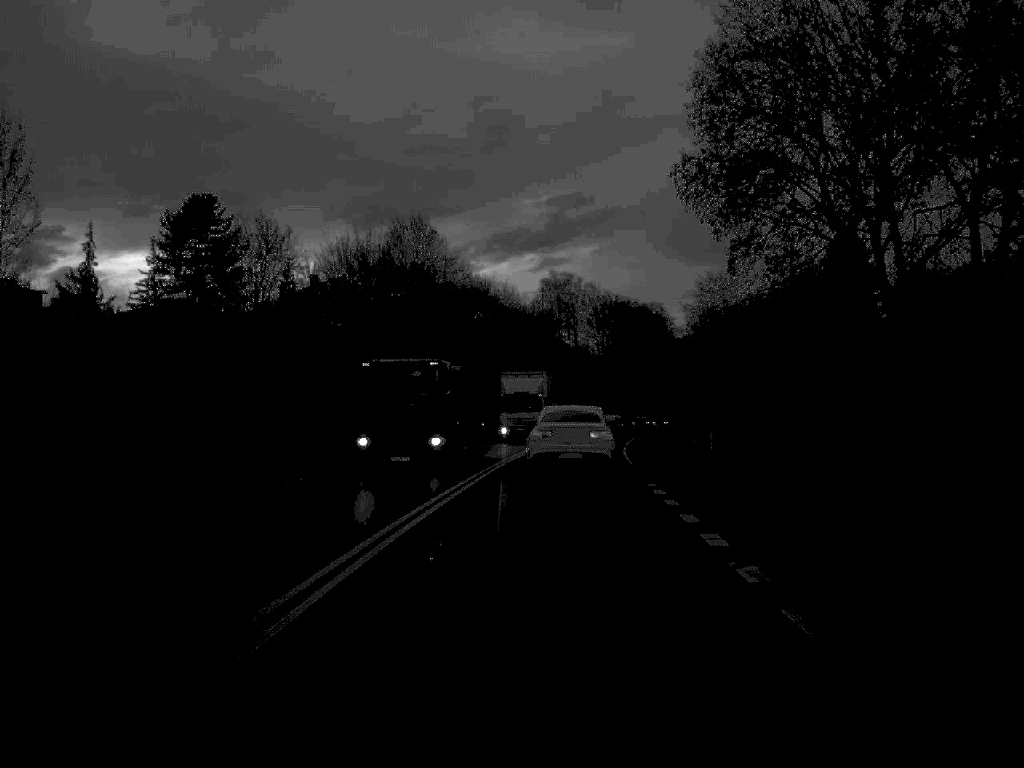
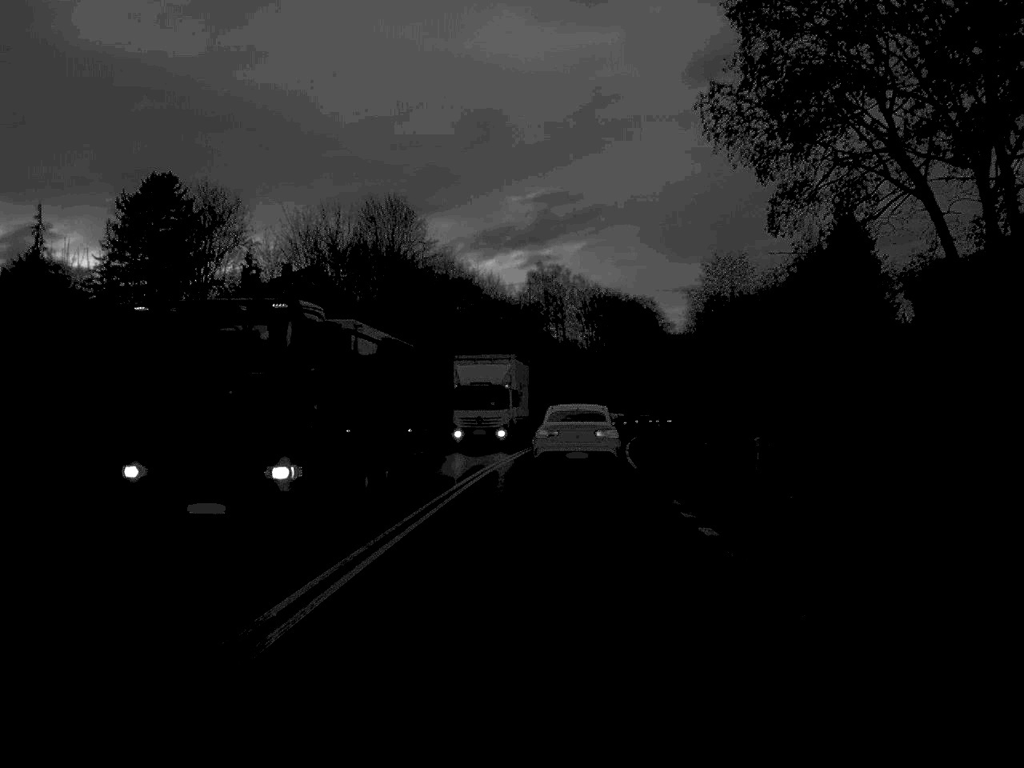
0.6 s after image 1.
(0.0, +8.3) m; +1°
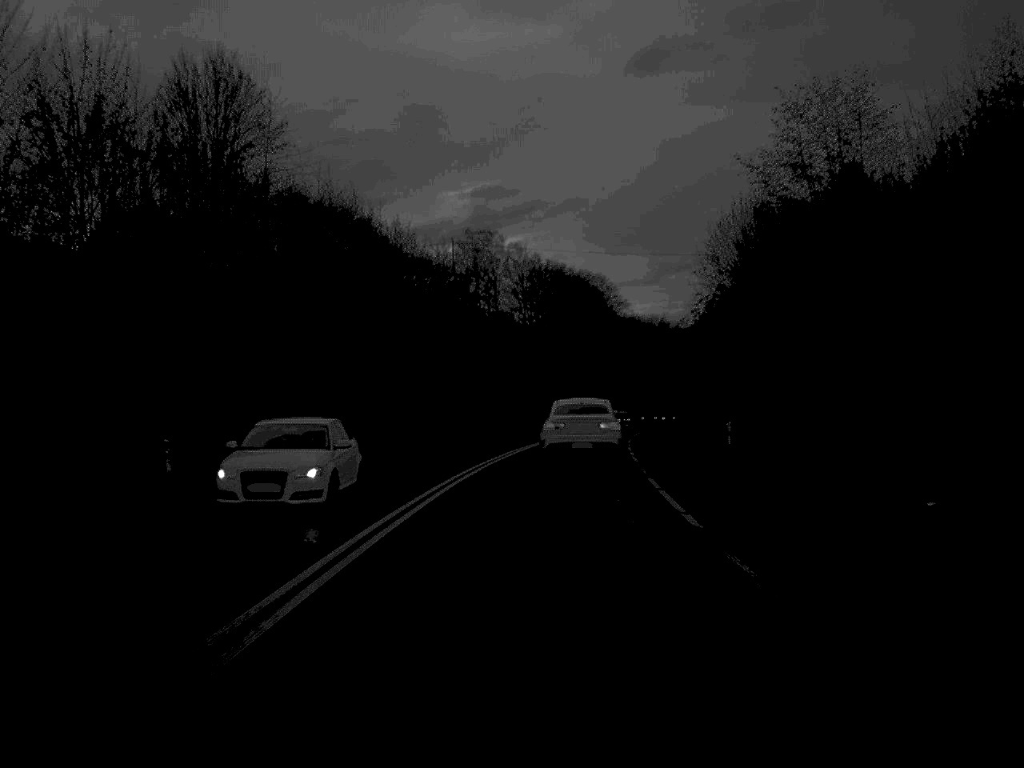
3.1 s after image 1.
(+1.0, +35.7) m; +3°
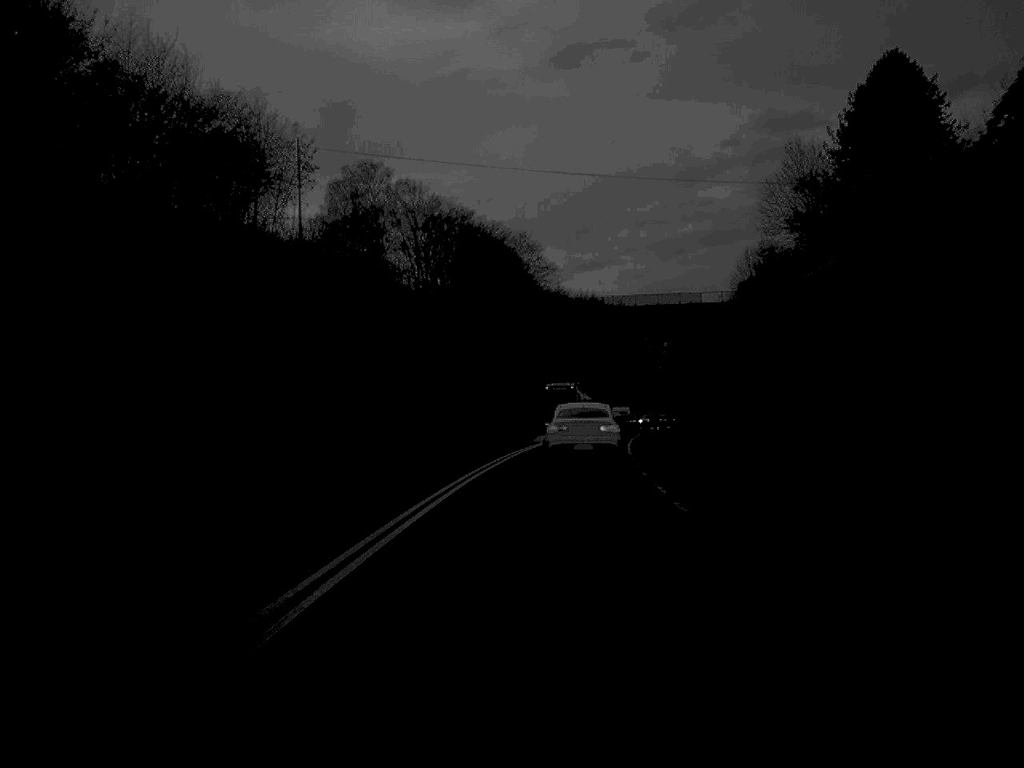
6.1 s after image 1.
(+1.6, +46.8) m; +4°
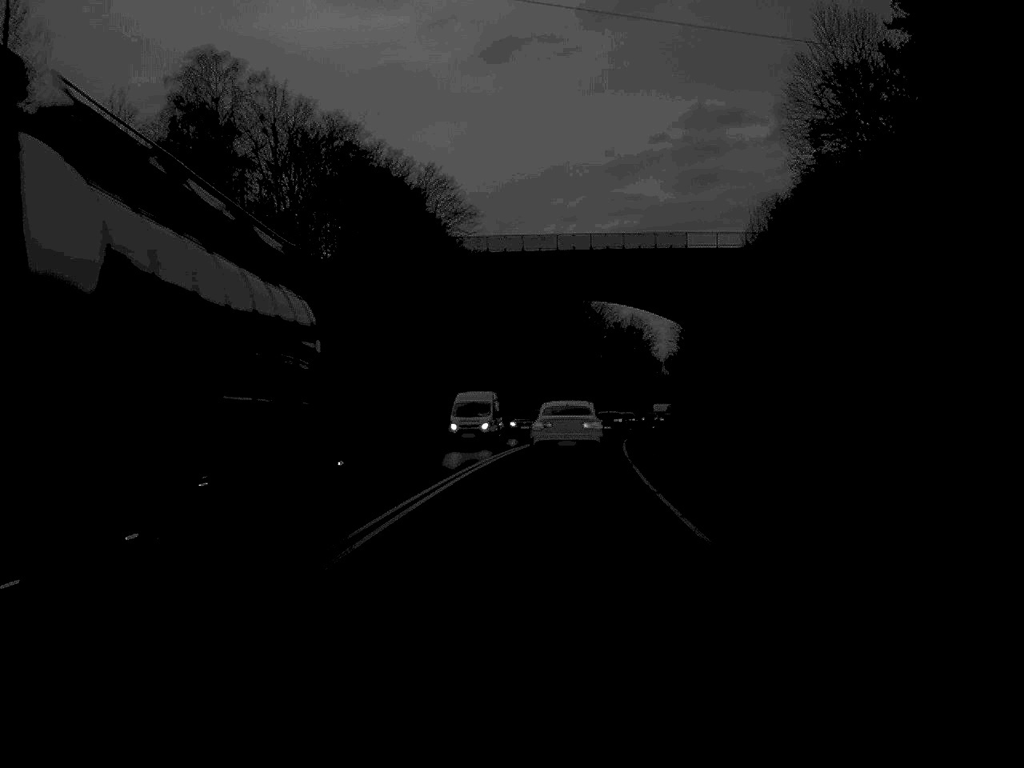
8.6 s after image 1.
(+1.3, +39.4) m; +3°
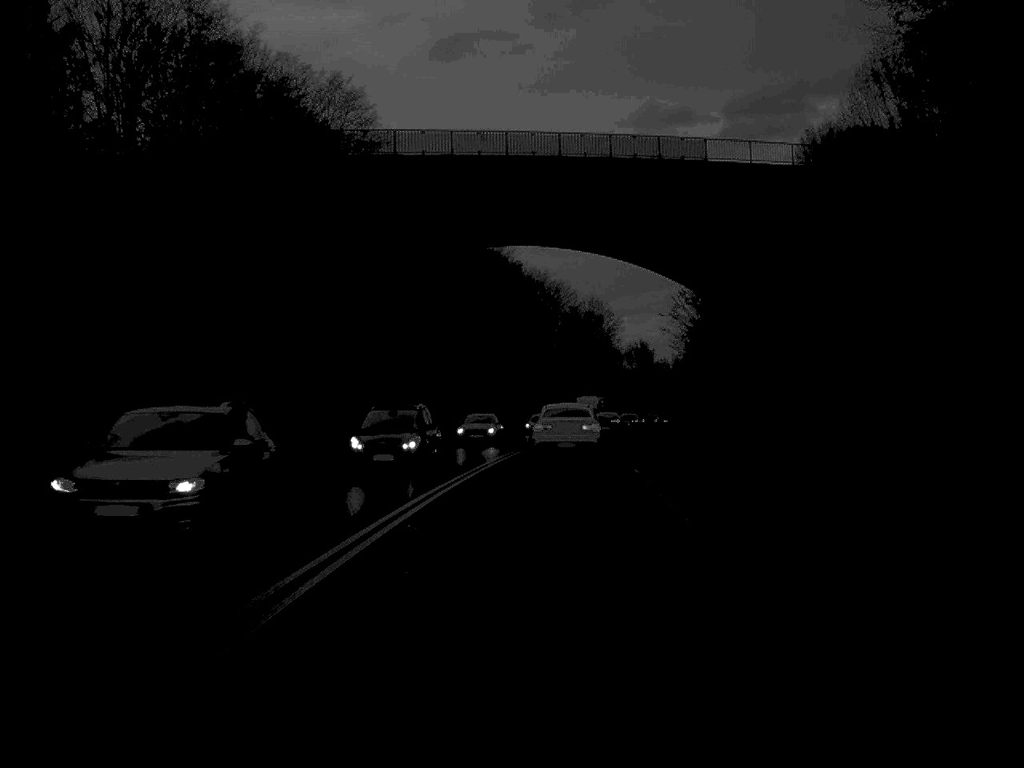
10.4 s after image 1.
(+0.6, +29.3) m; +2°
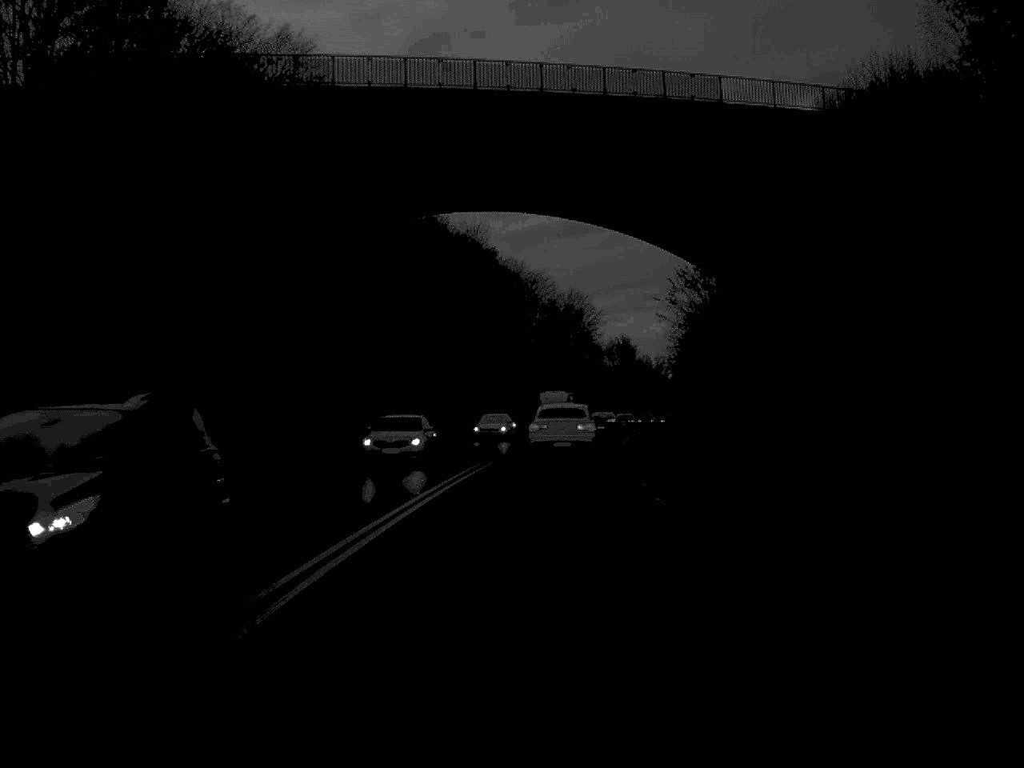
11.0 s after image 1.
(+0.1, +10.3) m; +1°
